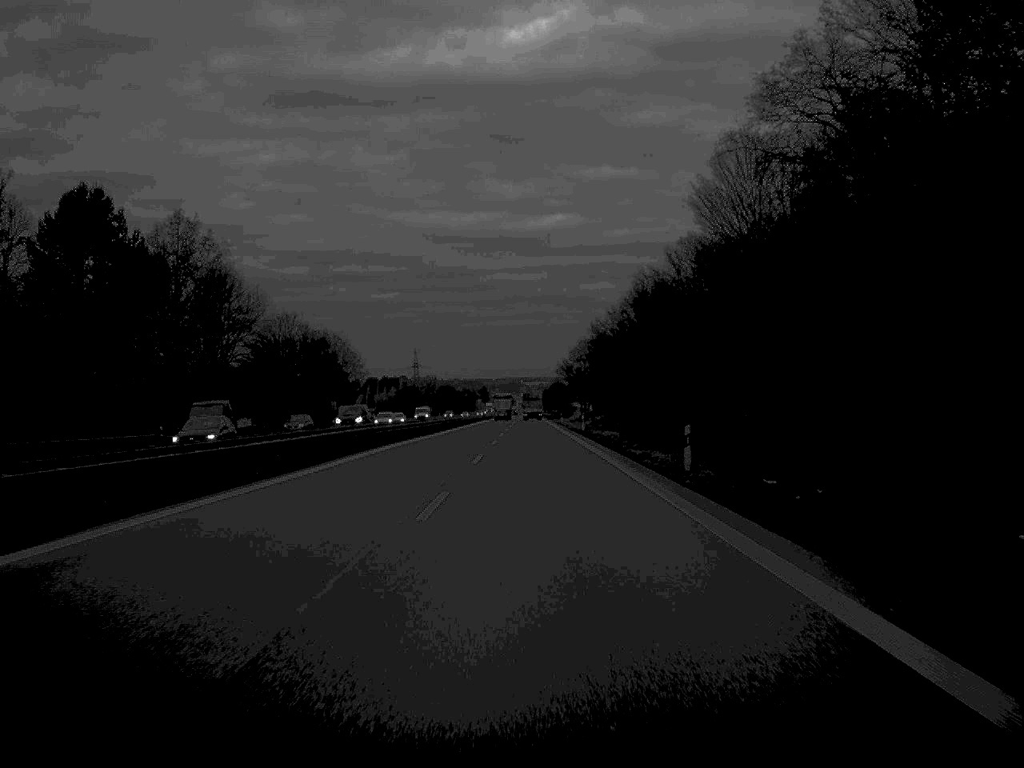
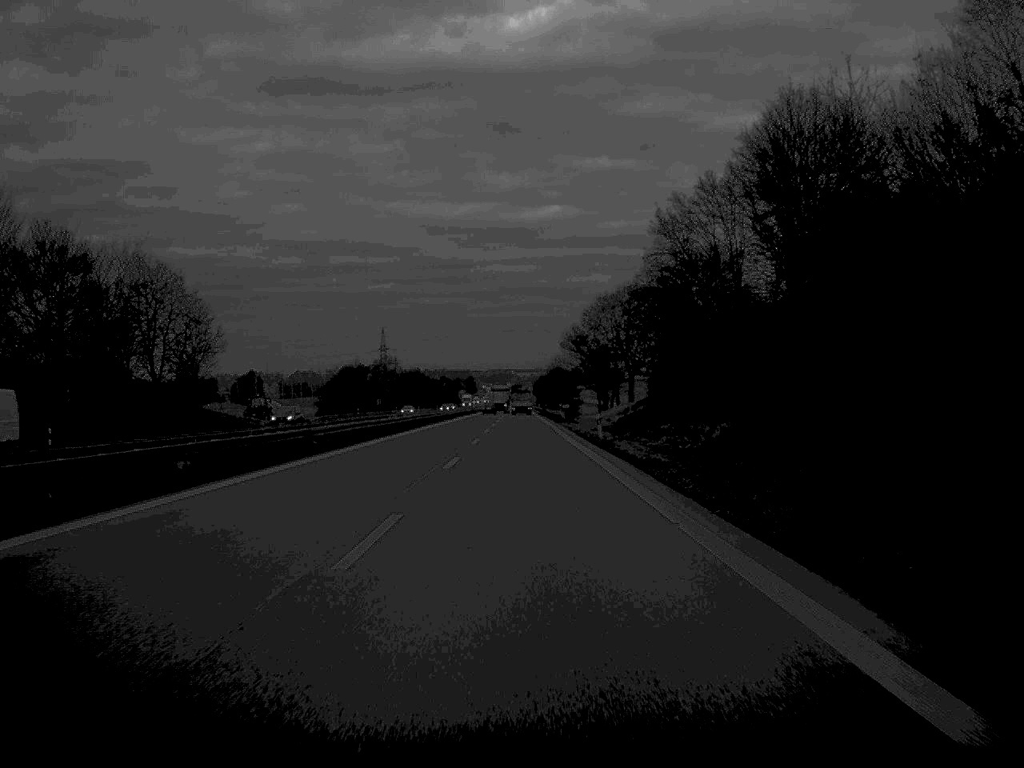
(+0.3, +76.9) m; 0°
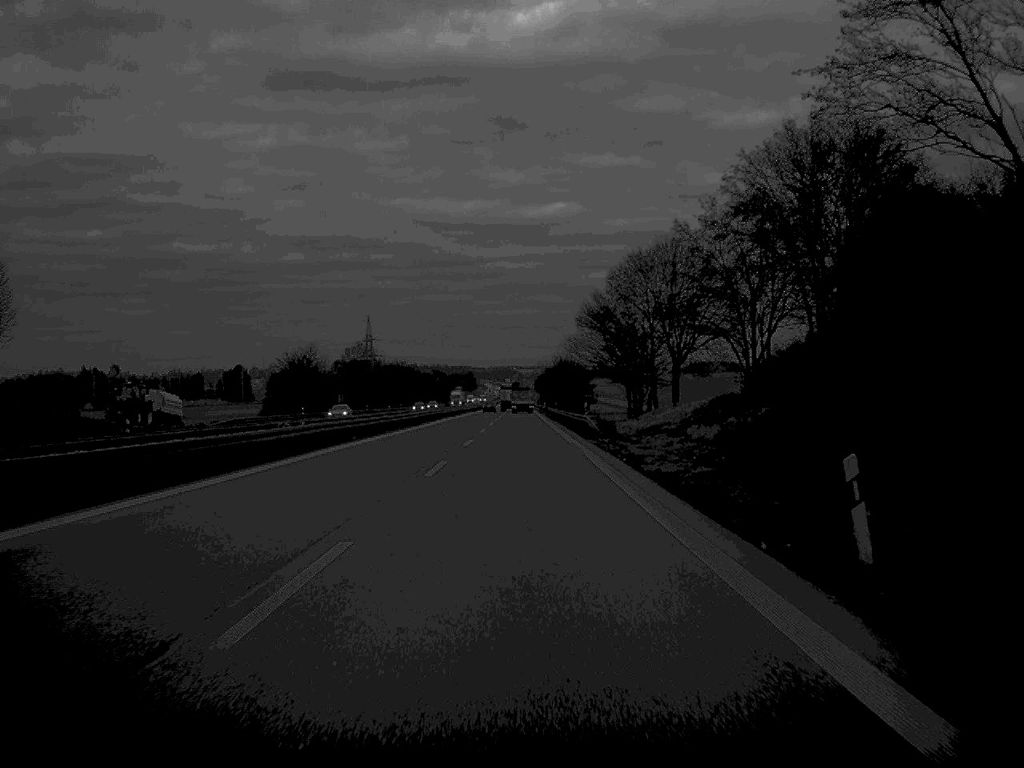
(0.0, +39.3) m; 0°
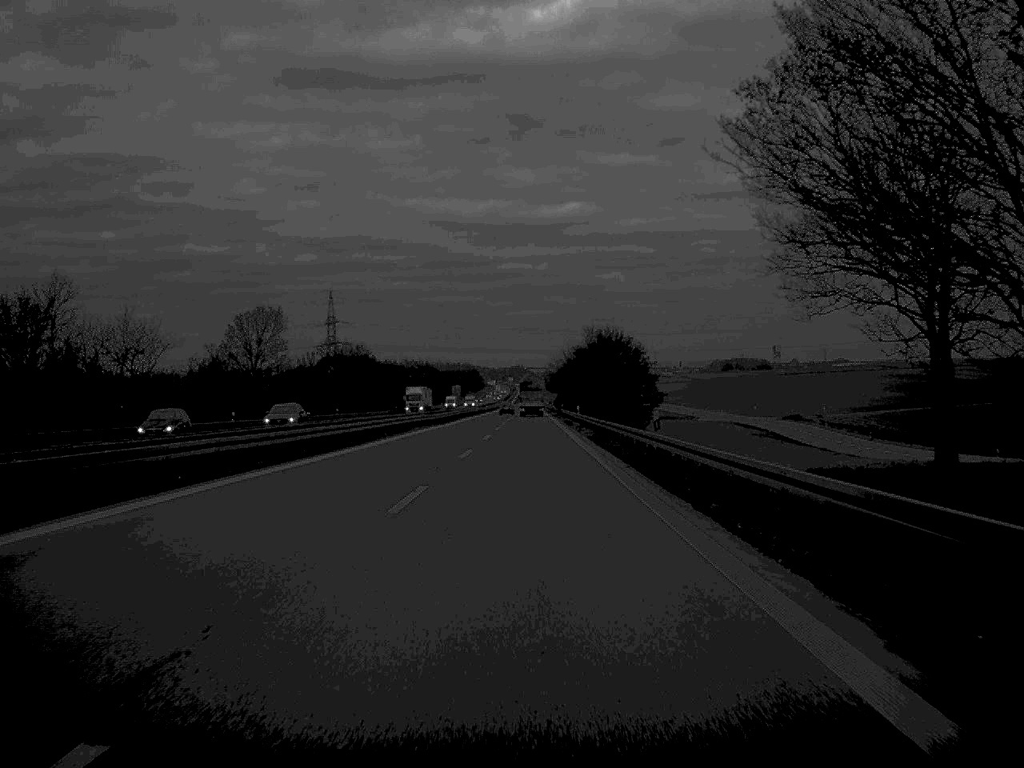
(-0.3, +79.5) m; -1°
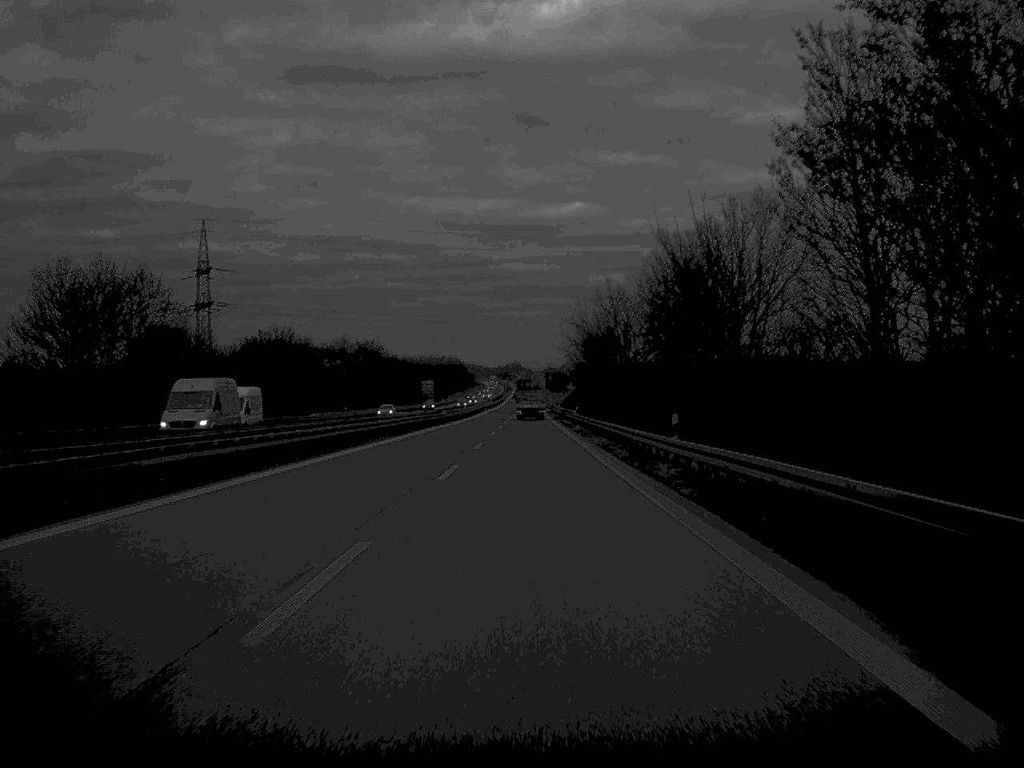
(+0.2, +98.2) m; 0°
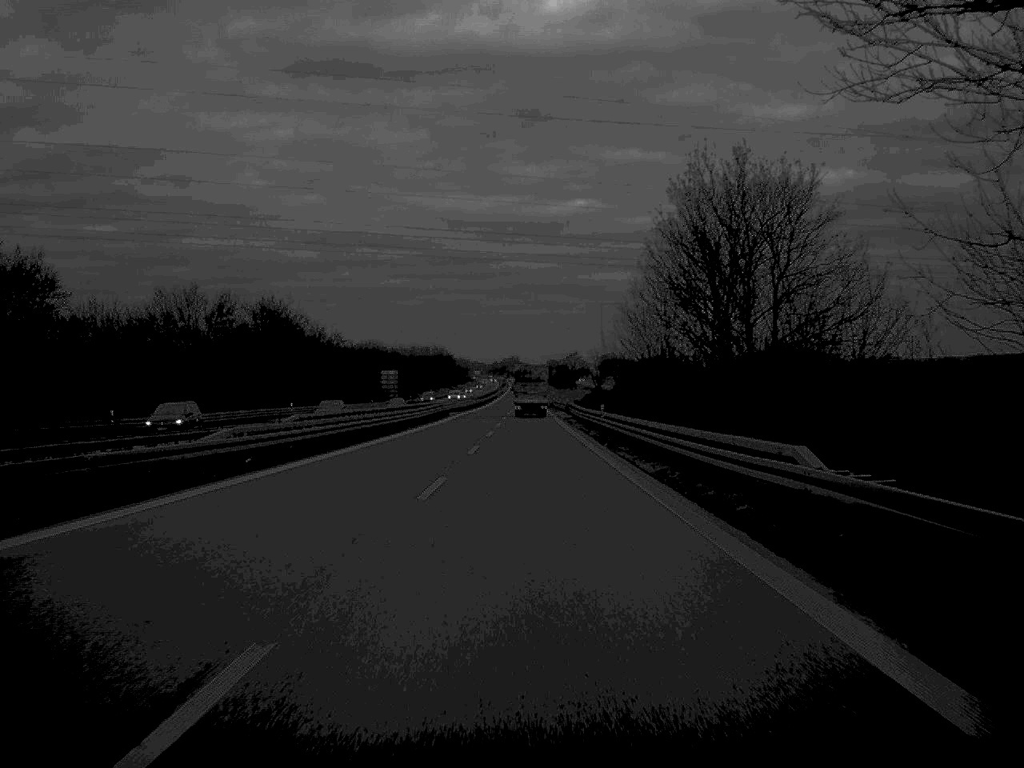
(0.0, +77.6) m; 0°
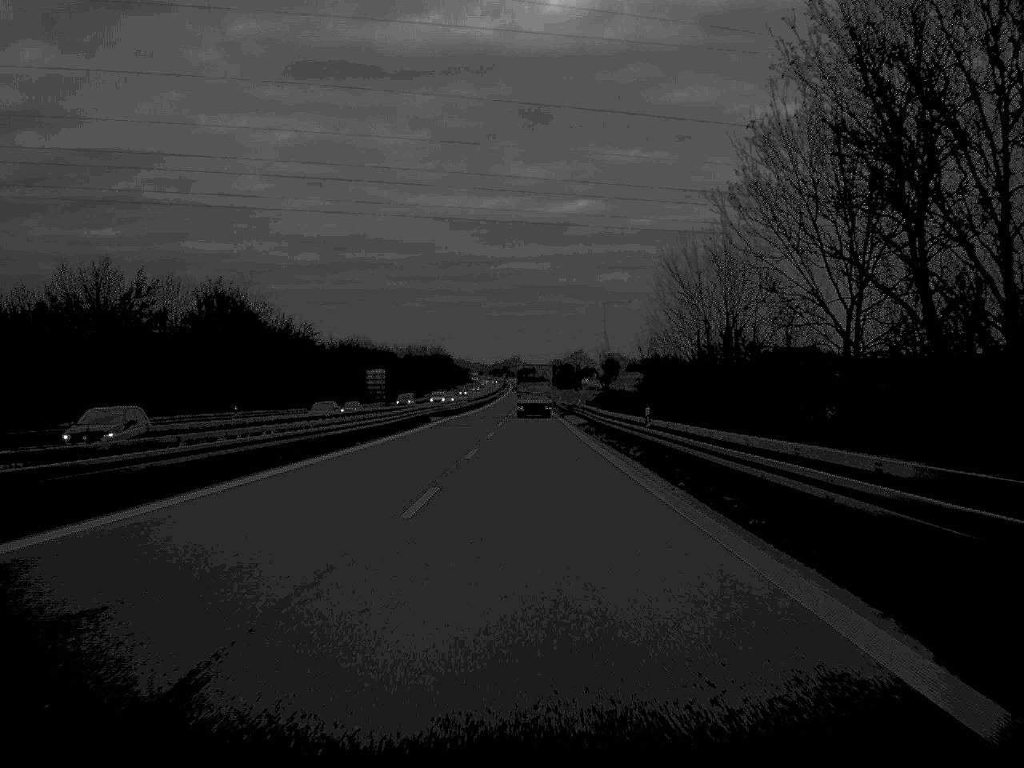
(0.0, +20.5) m; 0°
